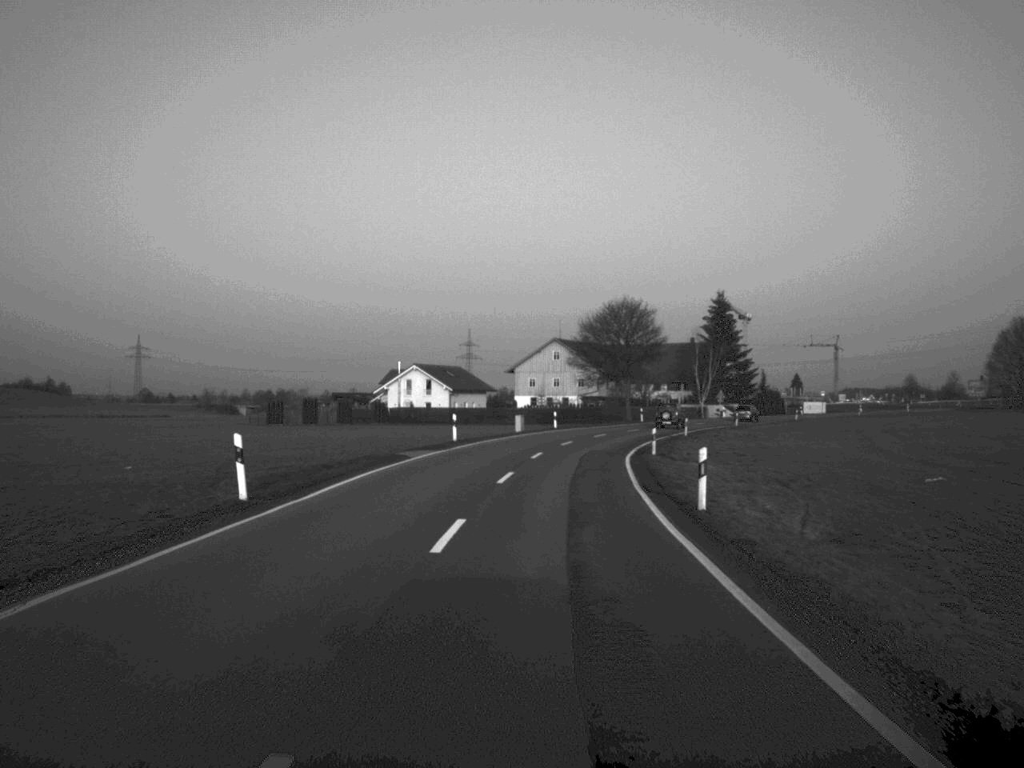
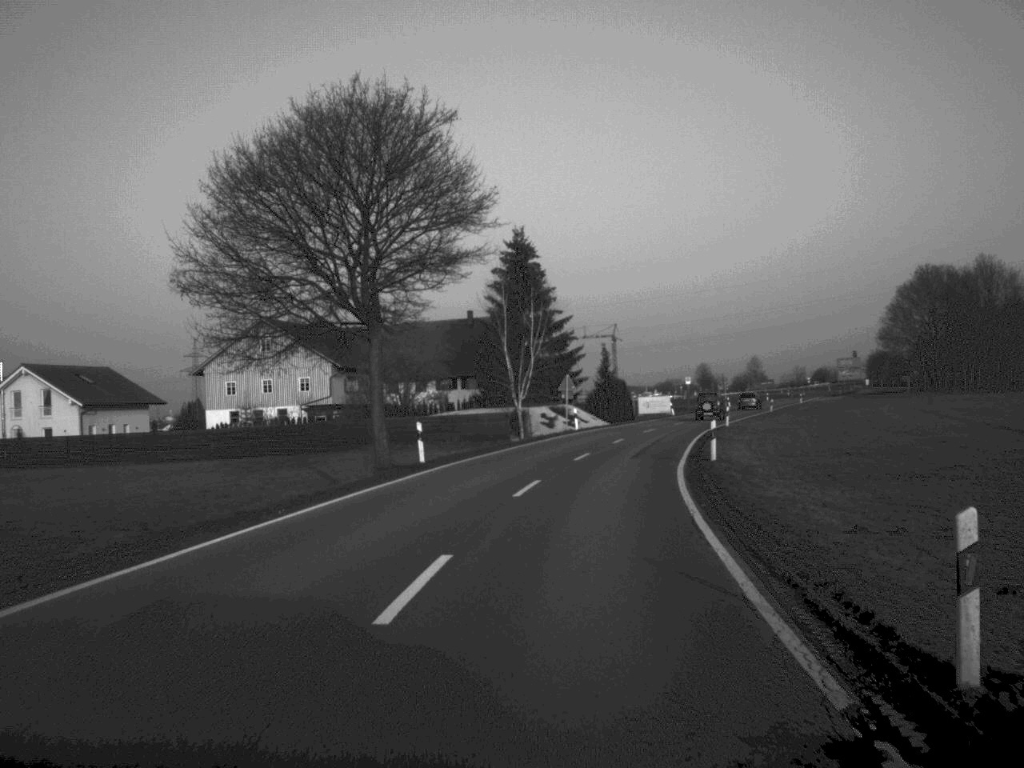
(+5.0, +63.8) m; +11°
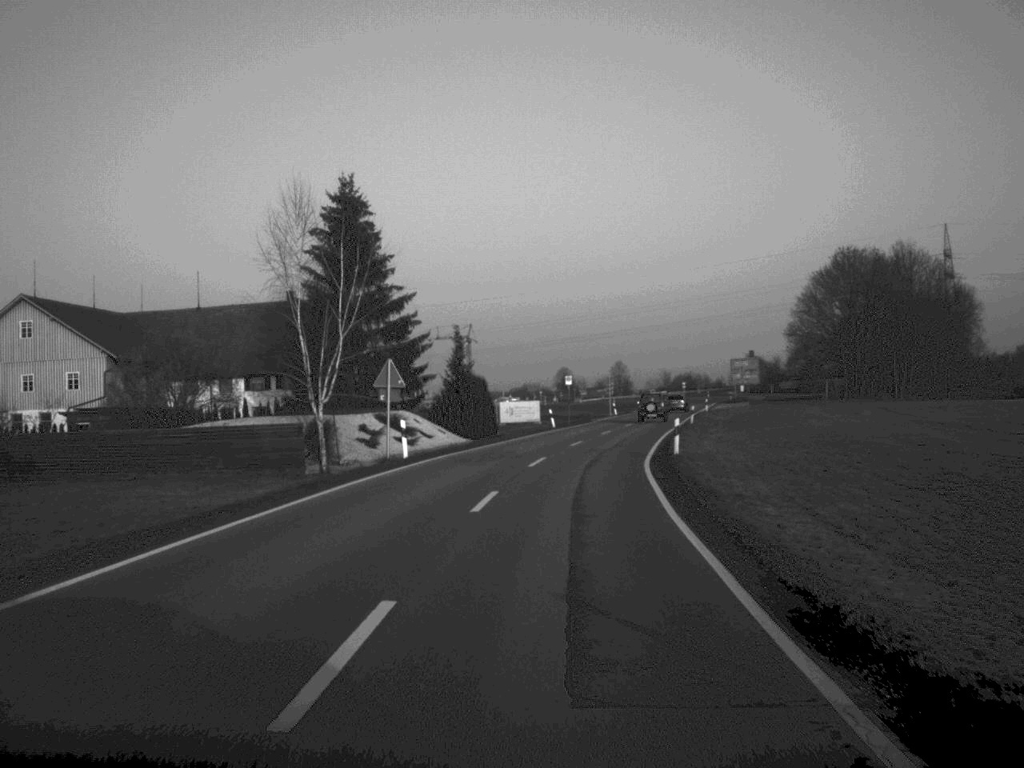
(+1.6, +26.8) m; +6°
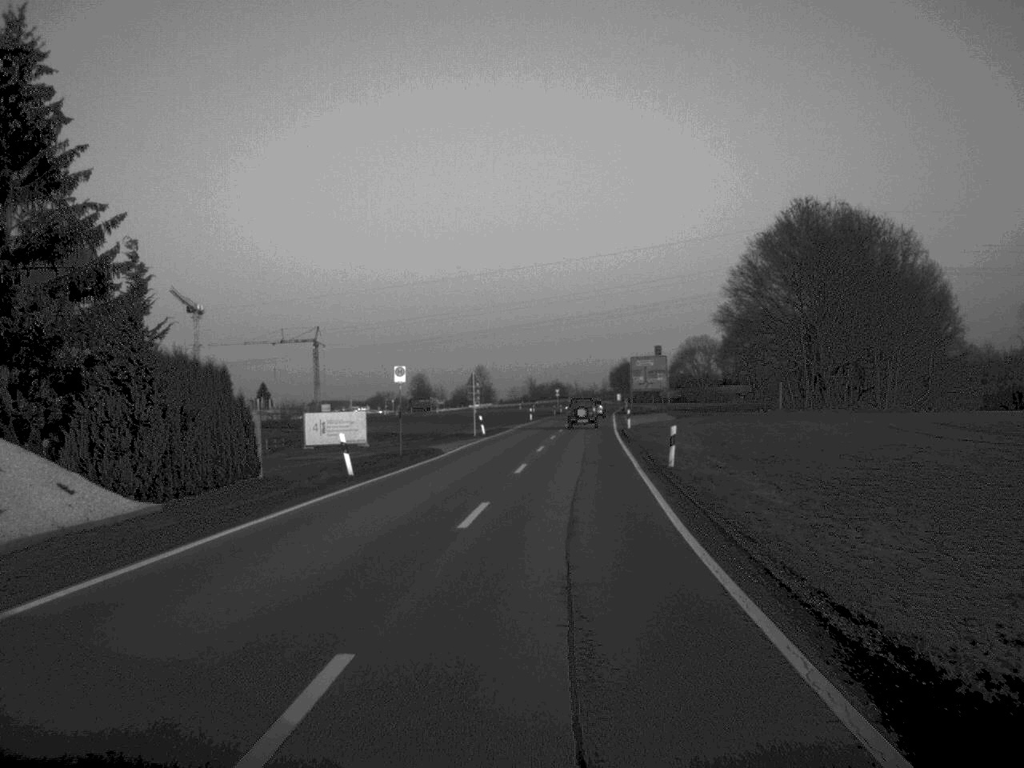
(+2.1, +37.6) m; +6°
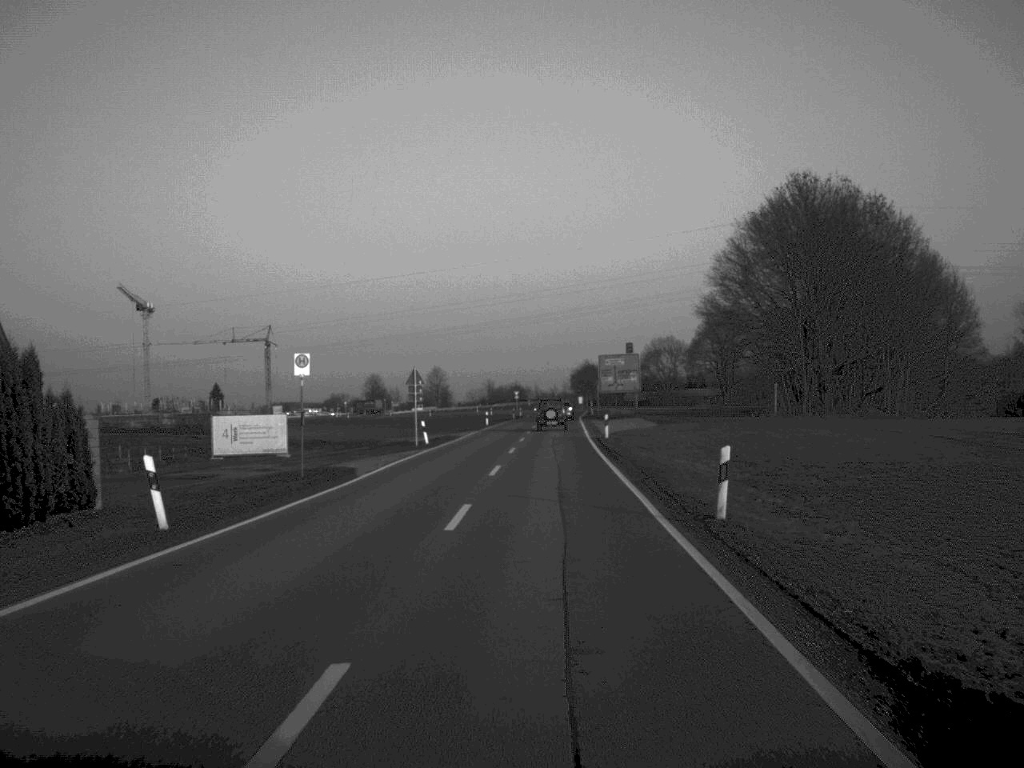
(+0.2, +12.2) m; +2°
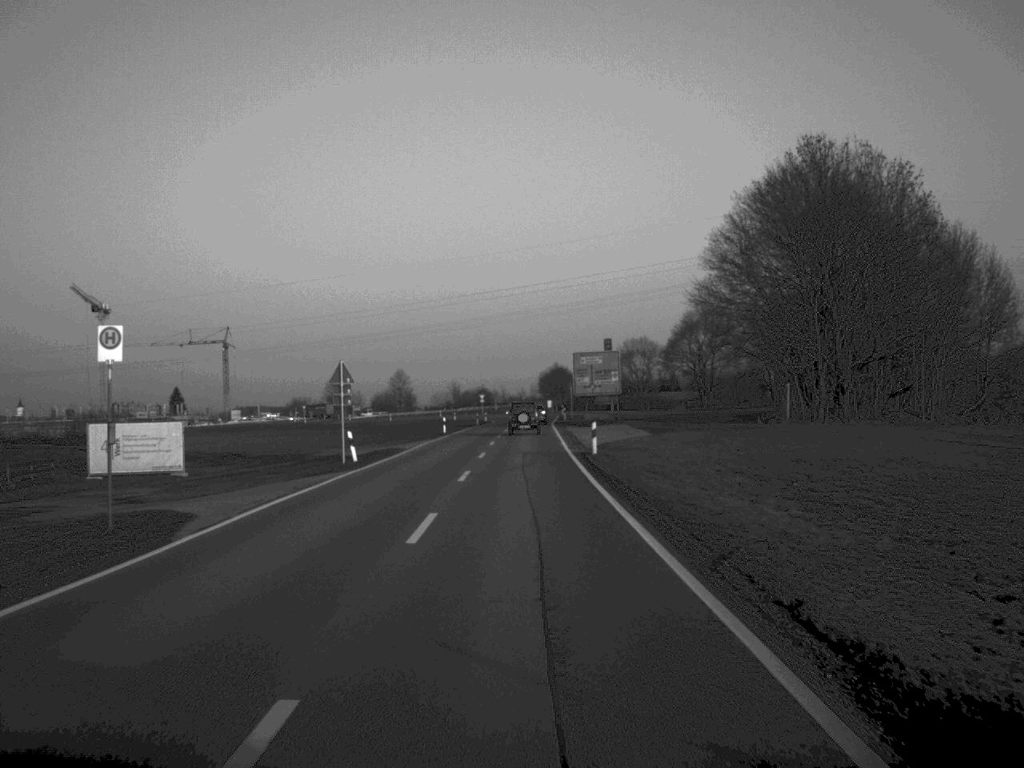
(+0.2, +12.8) m; +1°
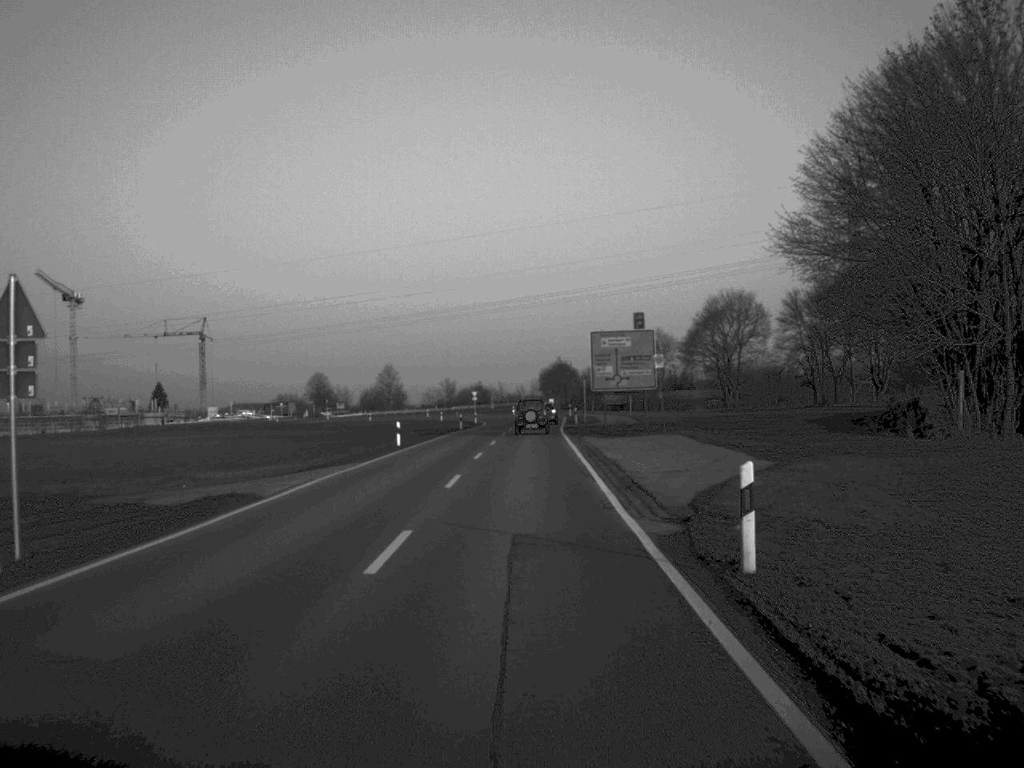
(0.0, +26.7) m; 0°
